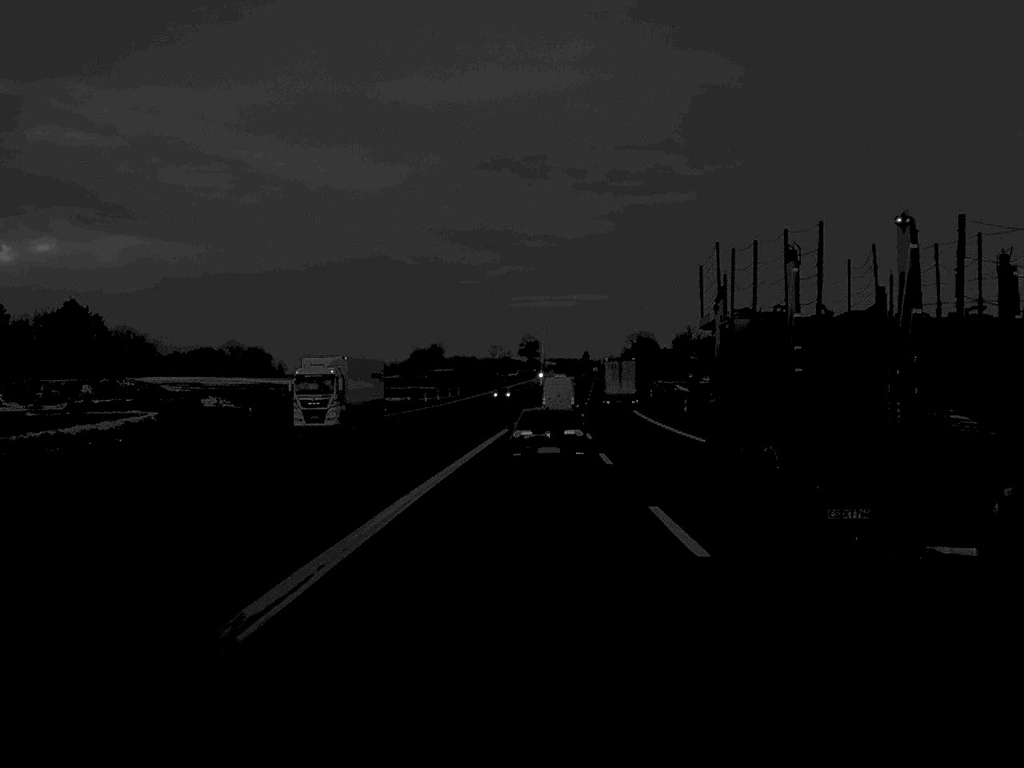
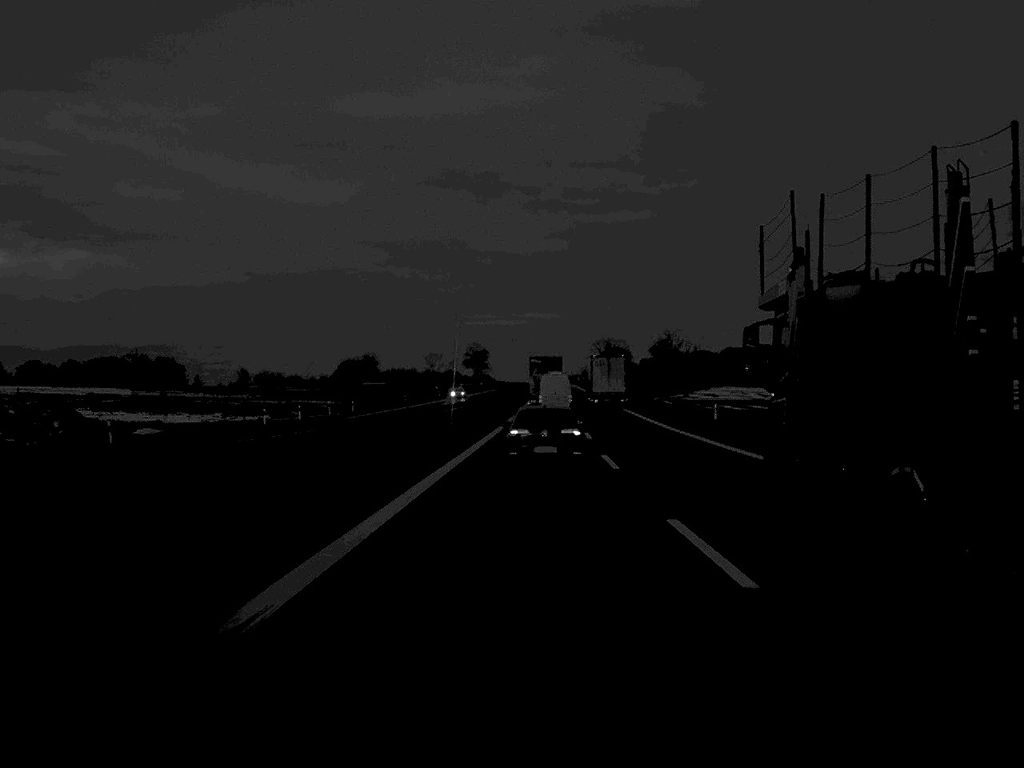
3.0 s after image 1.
(+1.5, +74.0) m; +2°
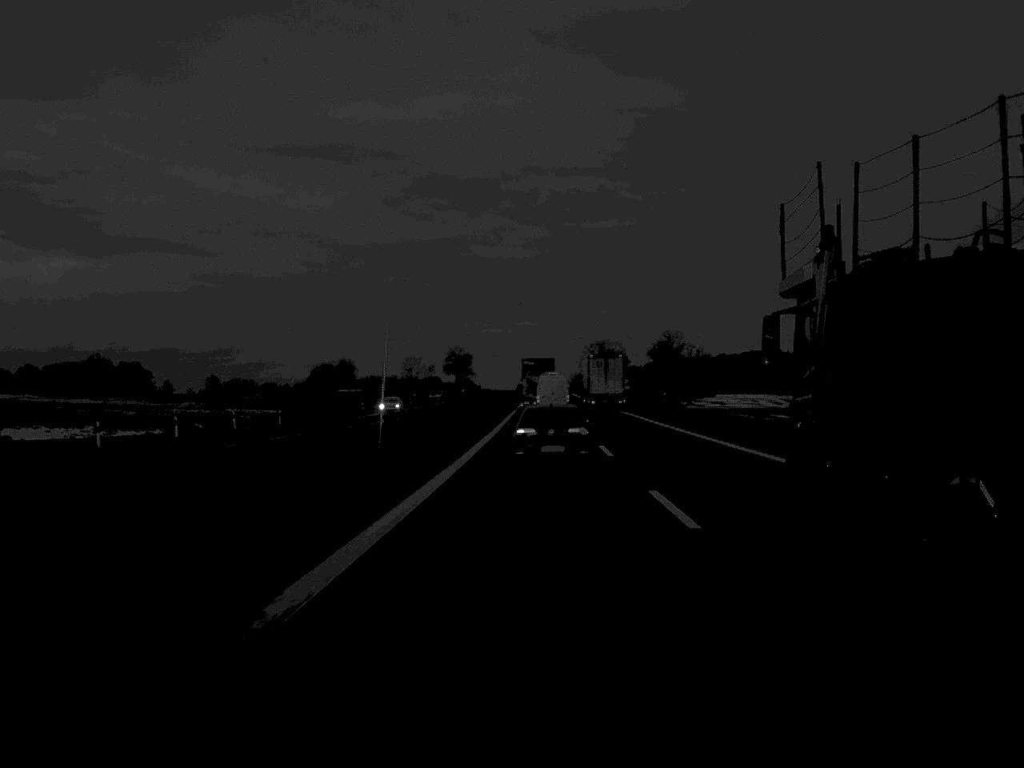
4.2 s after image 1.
(+0.1, +31.1) m; +1°
